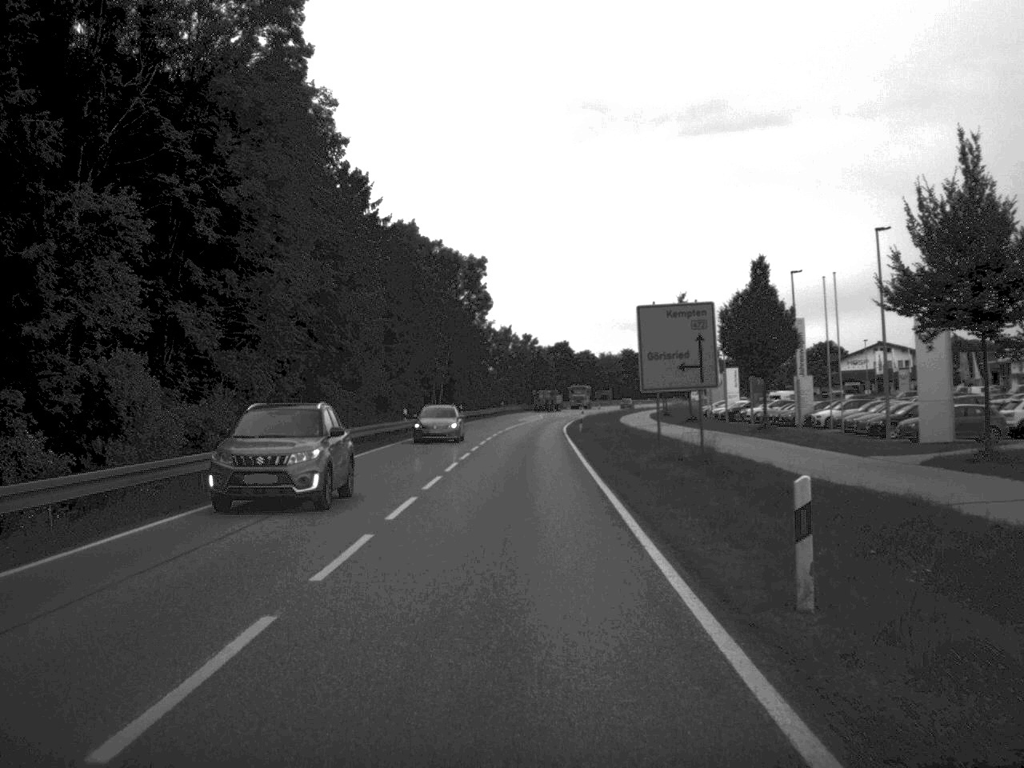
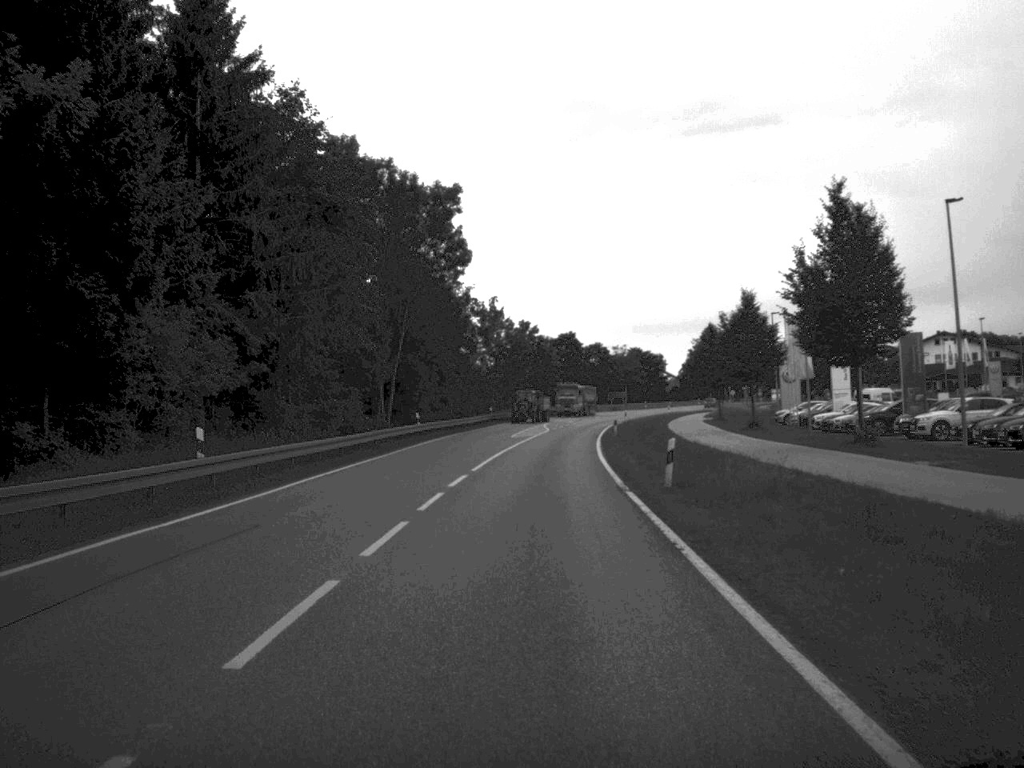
(0.0, +39.0) m; 0°
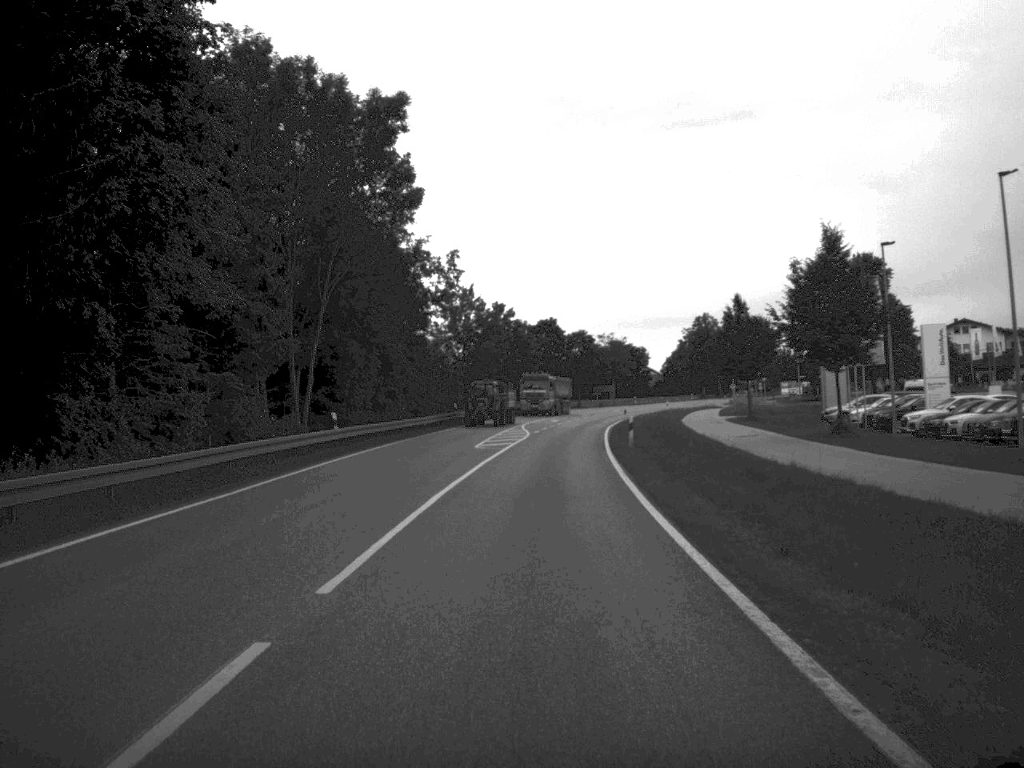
(+0.1, +20.8) m; +1°
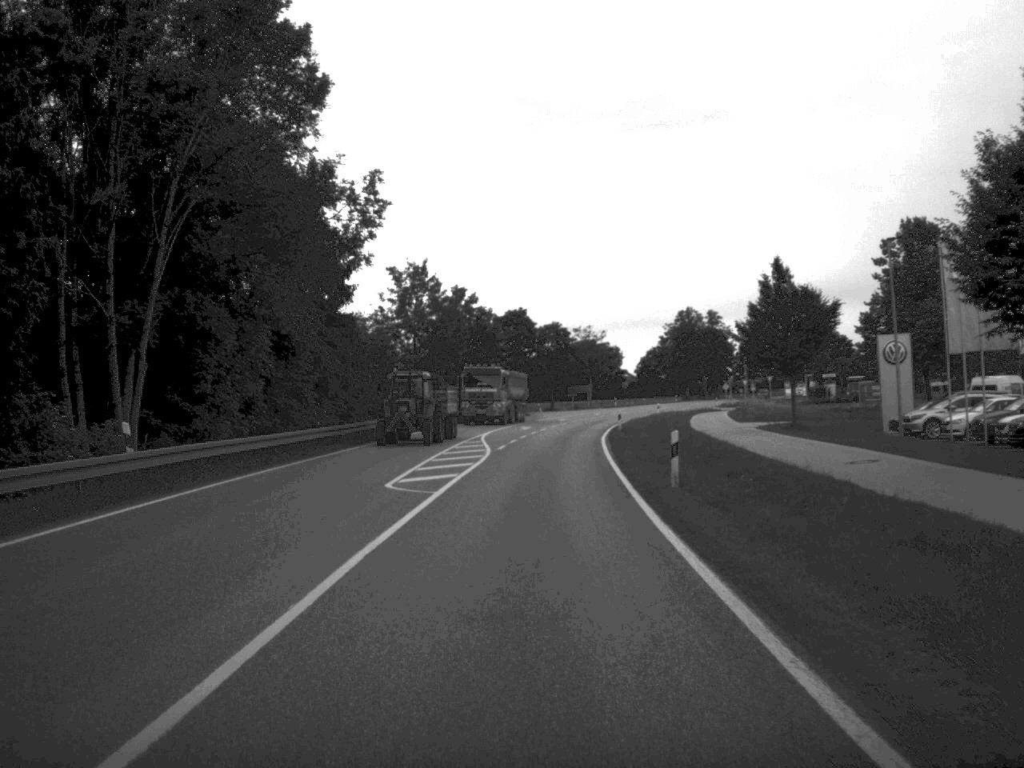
(+0.2, +19.3) m; +1°
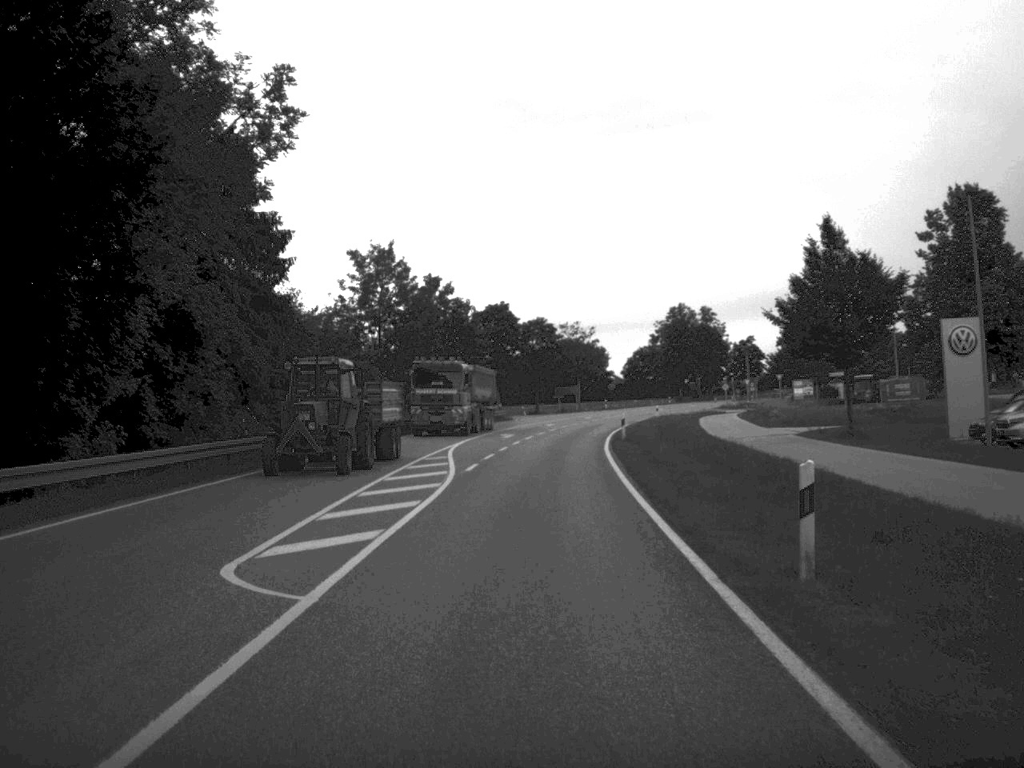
(+0.1, +11.6) m; +1°
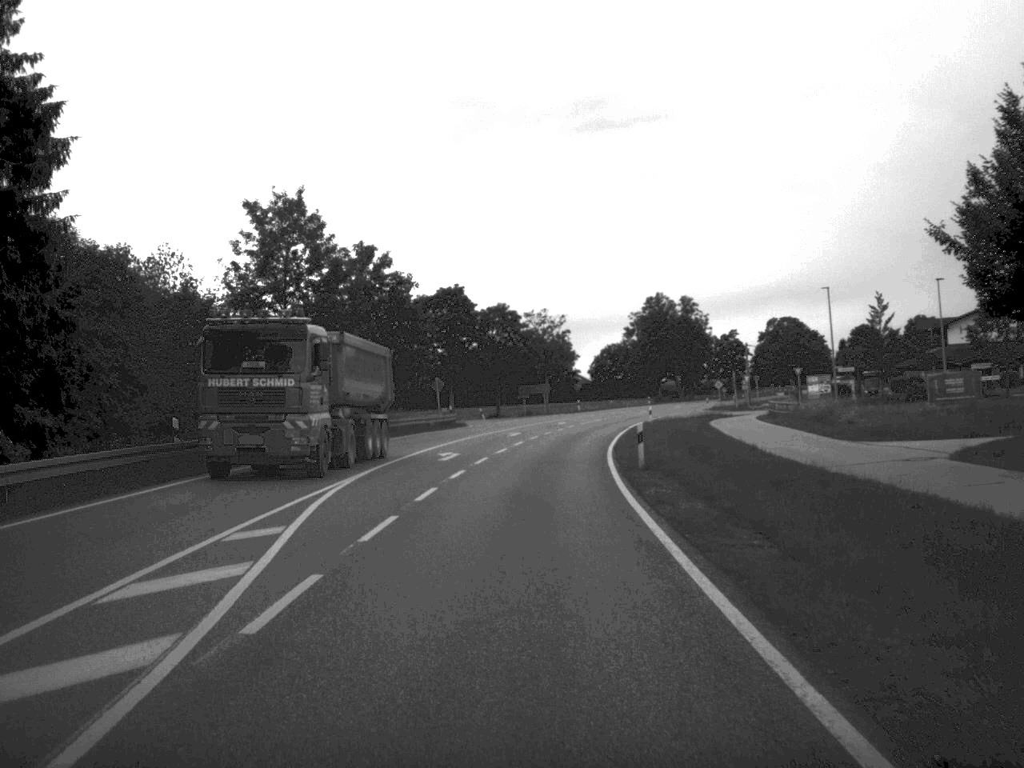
(+0.3, +20.0) m; +2°
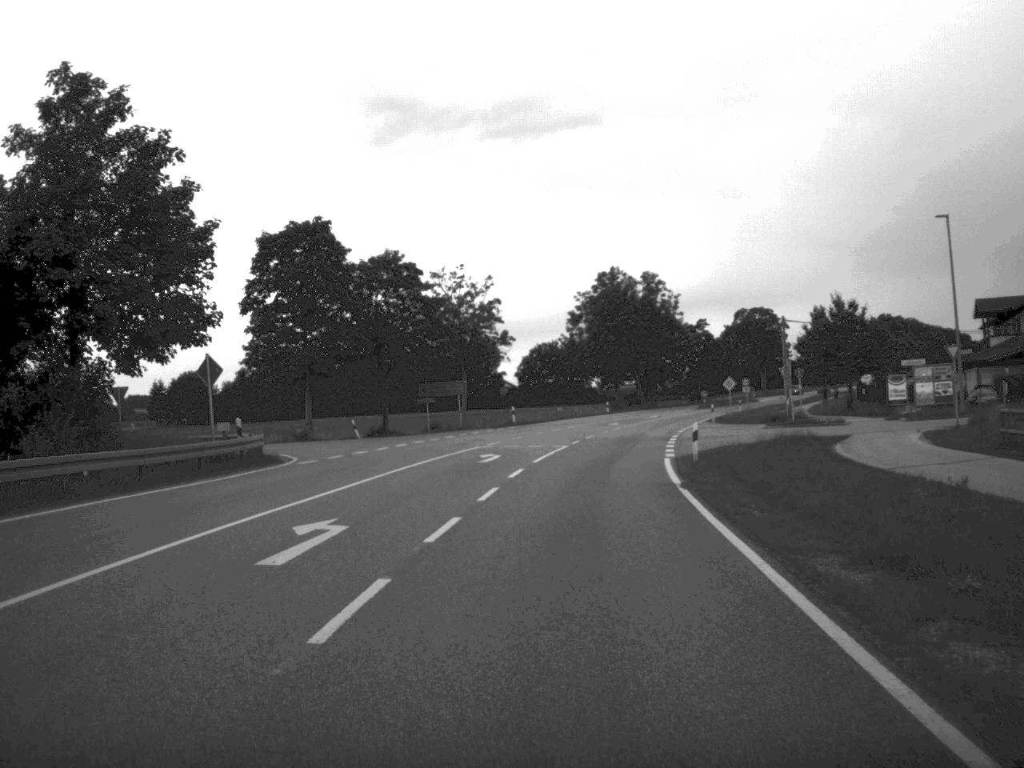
(+0.8, +41.3) m; +3°
